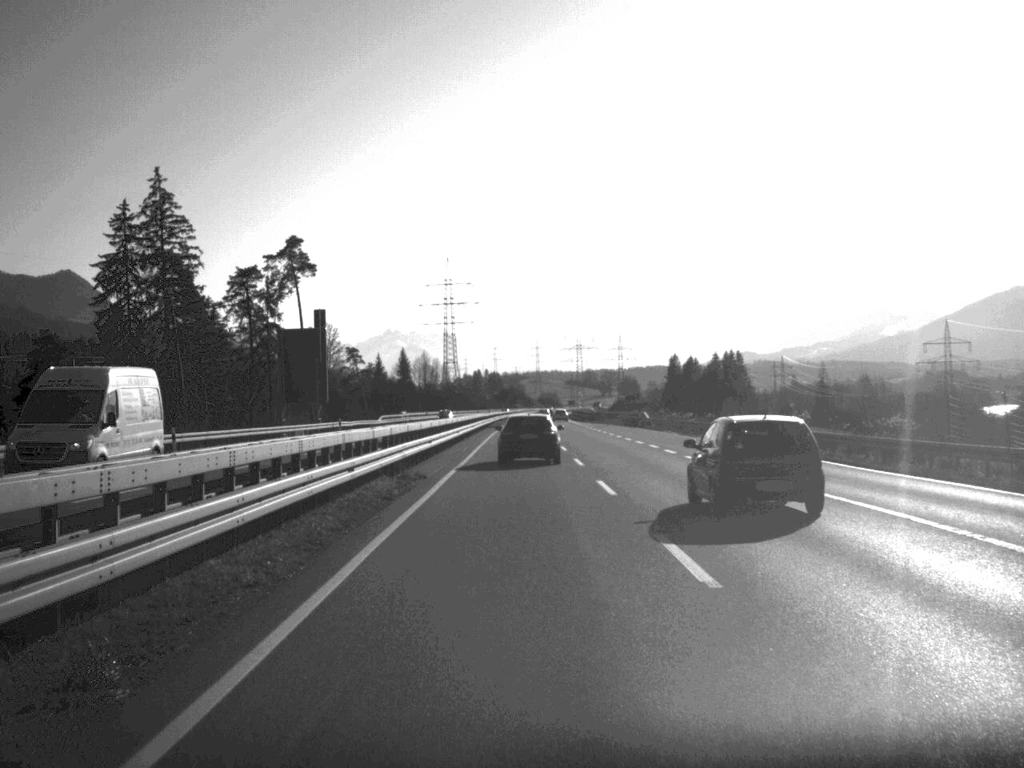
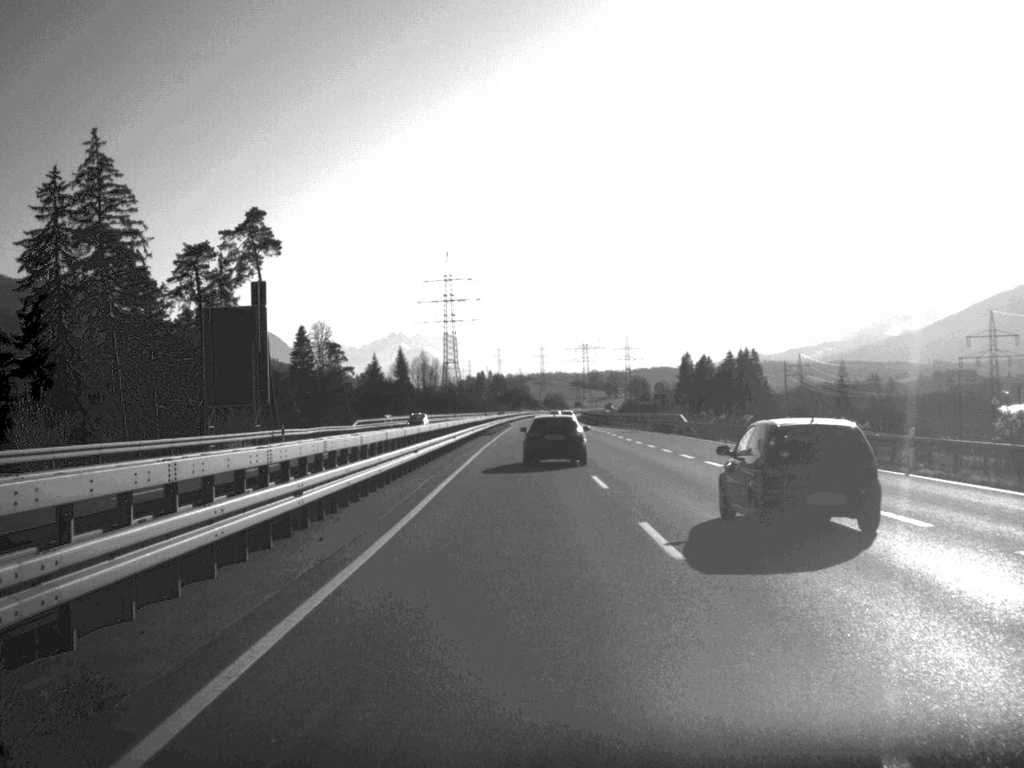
(0.0, +21.9) m; 0°
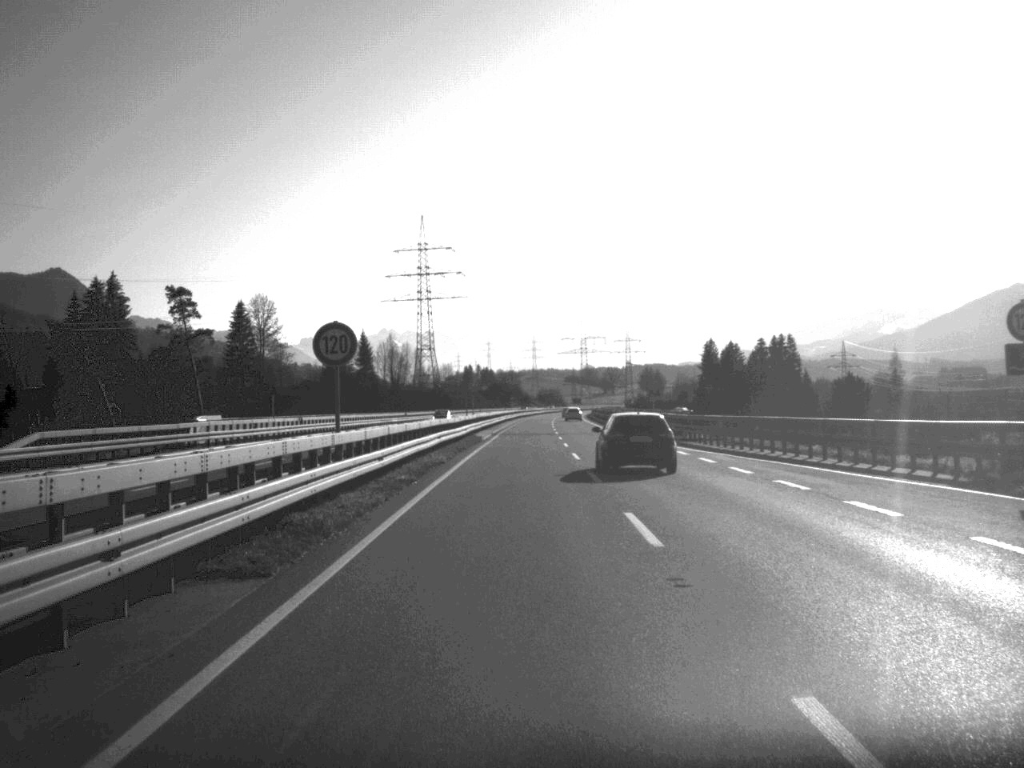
(+0.1, +70.8) m; 0°
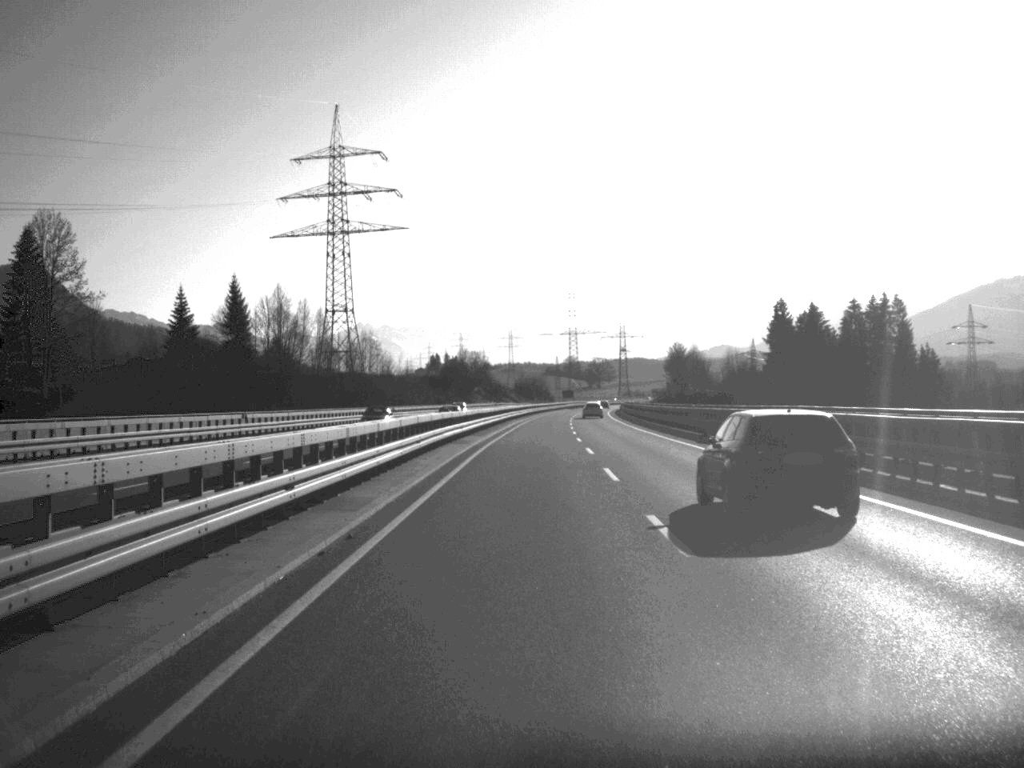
(+0.8, +120.8) m; +1°
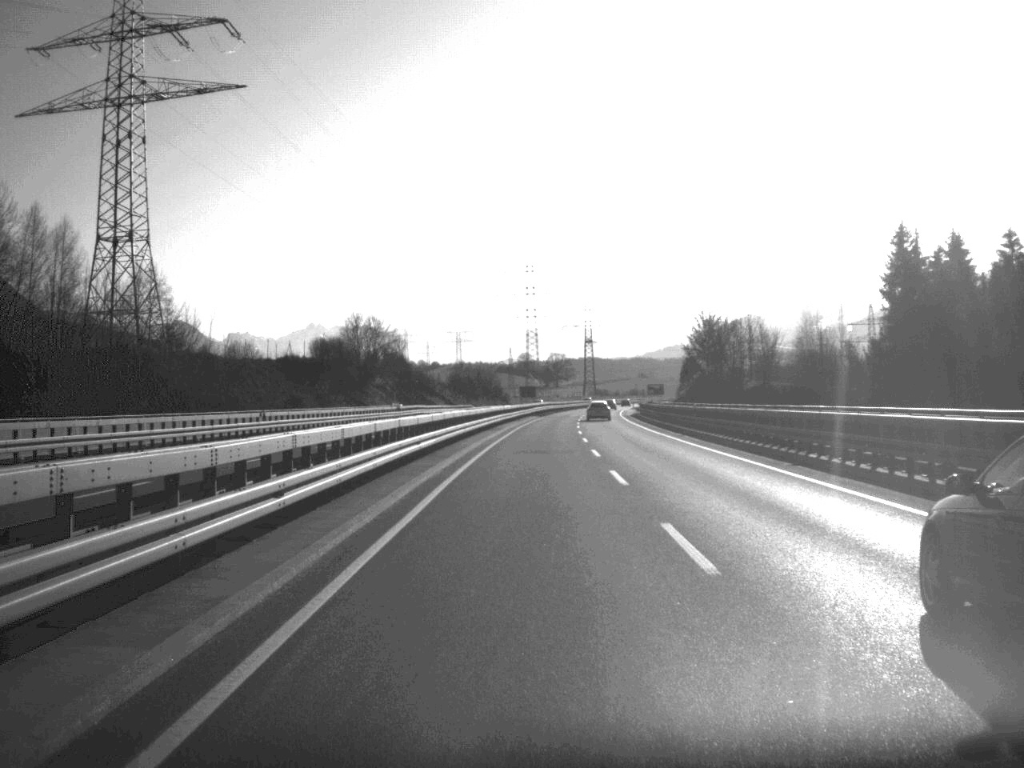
(+1.7, +96.4) m; +2°
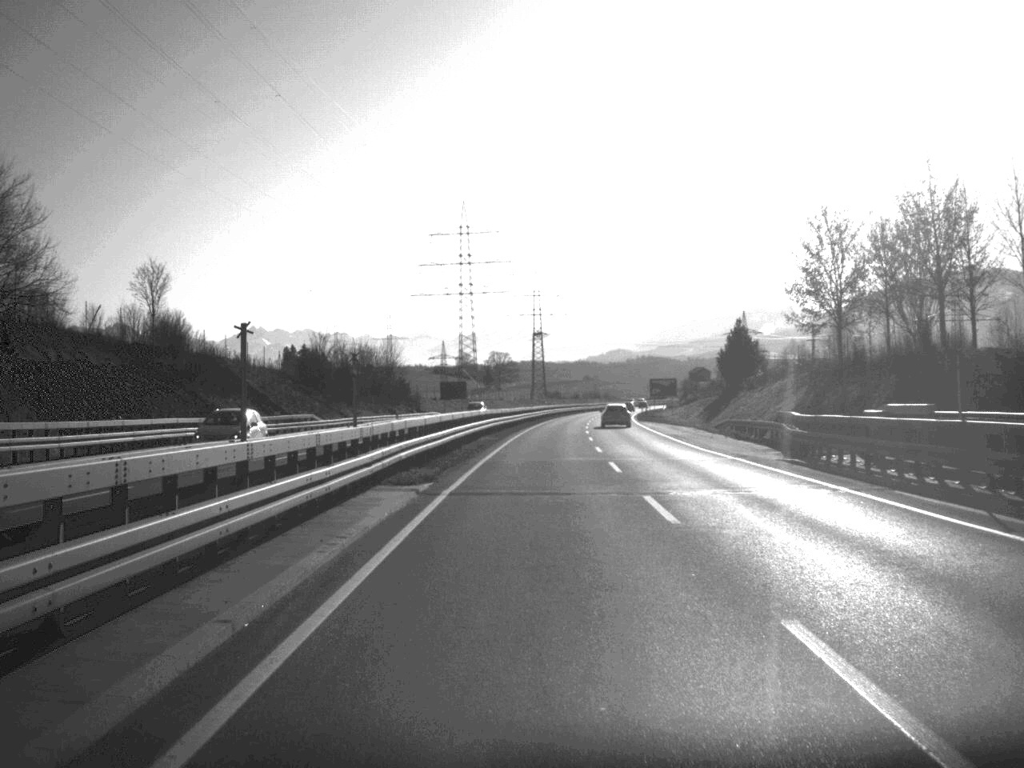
(+2.0, +90.3) m; +3°
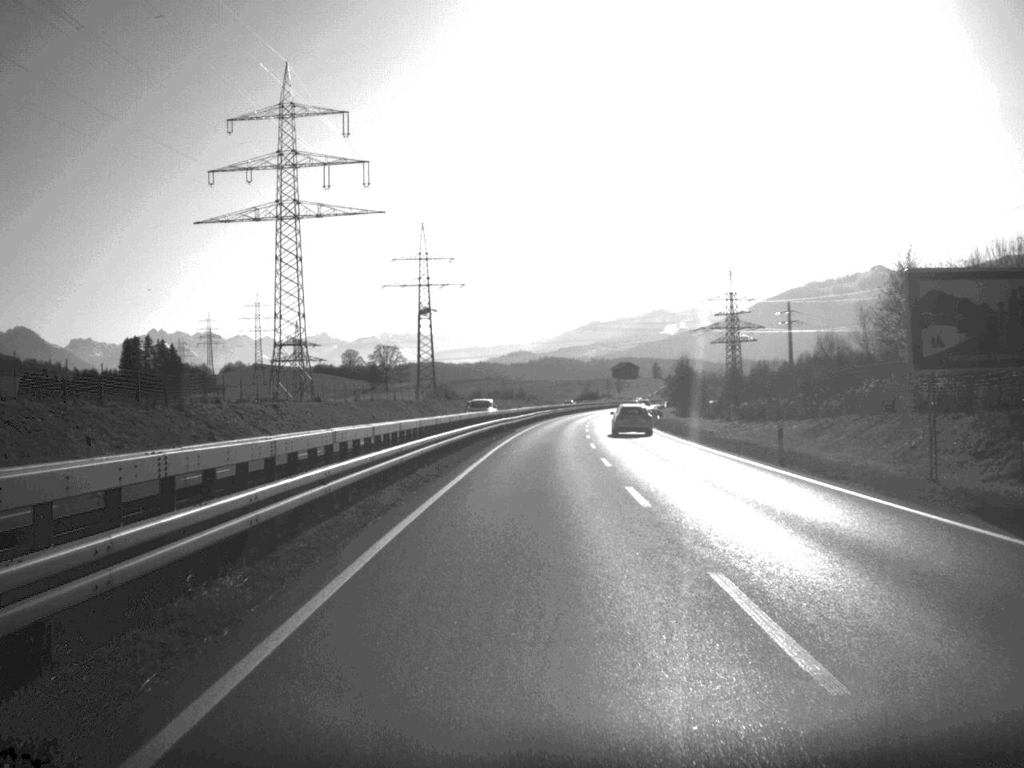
(+4.5, +116.7) m; +4°
